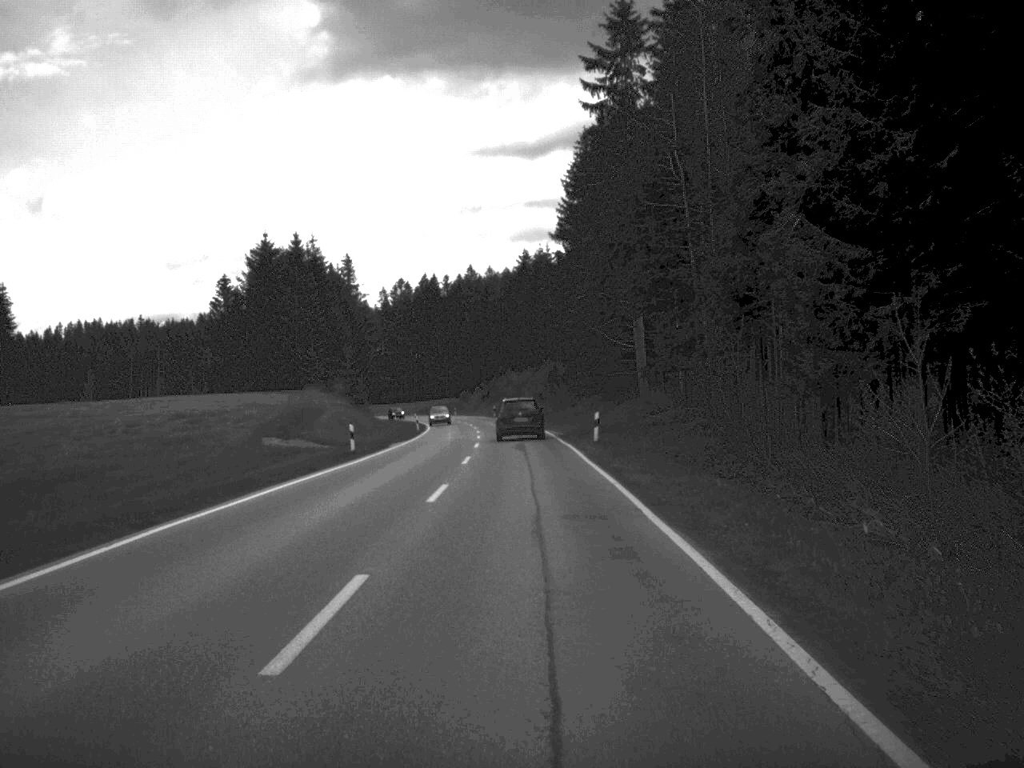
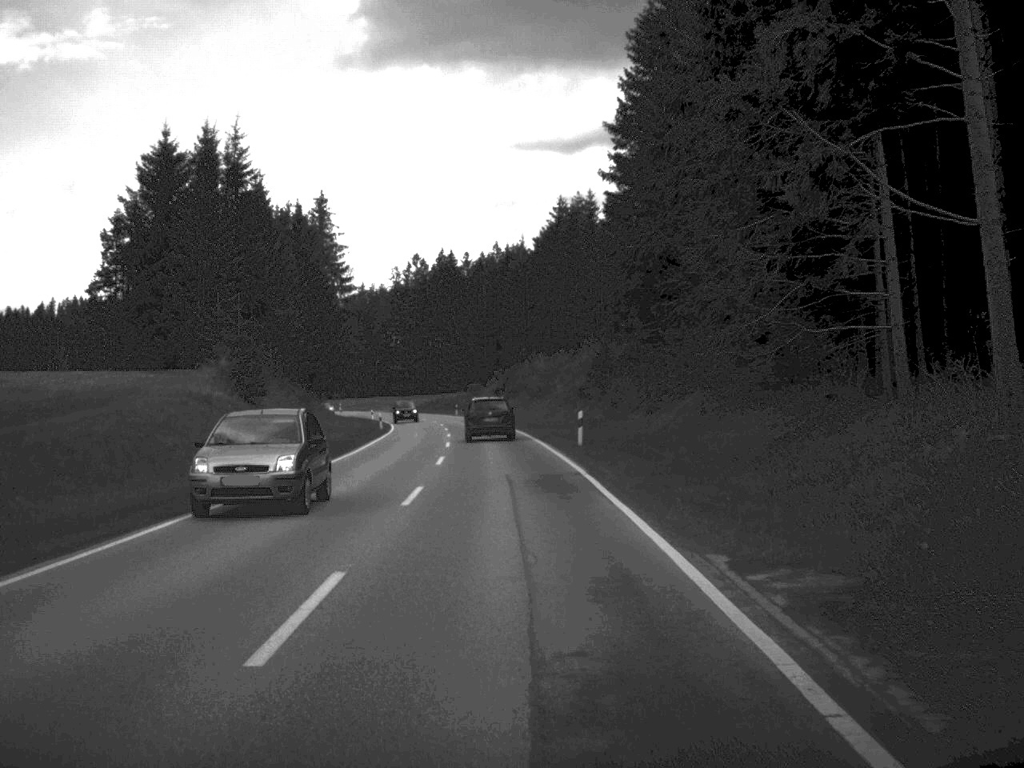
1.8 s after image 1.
(-0.3, +46.4) m; -1°
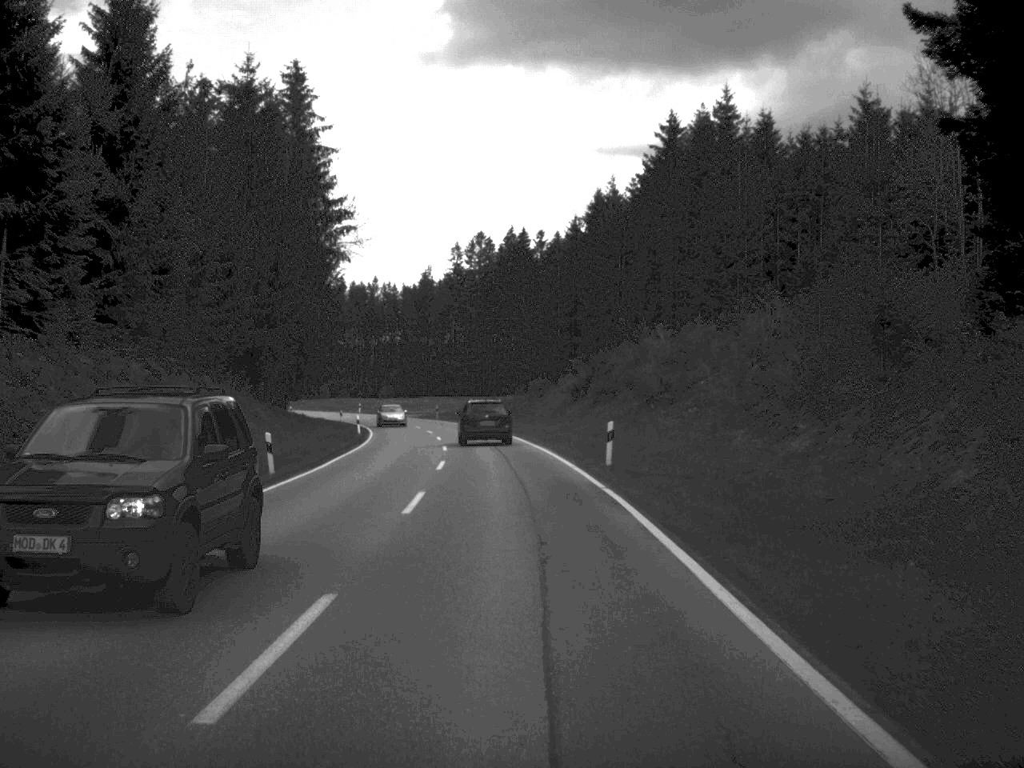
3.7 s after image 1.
(-1.4, +48.5) m; -3°
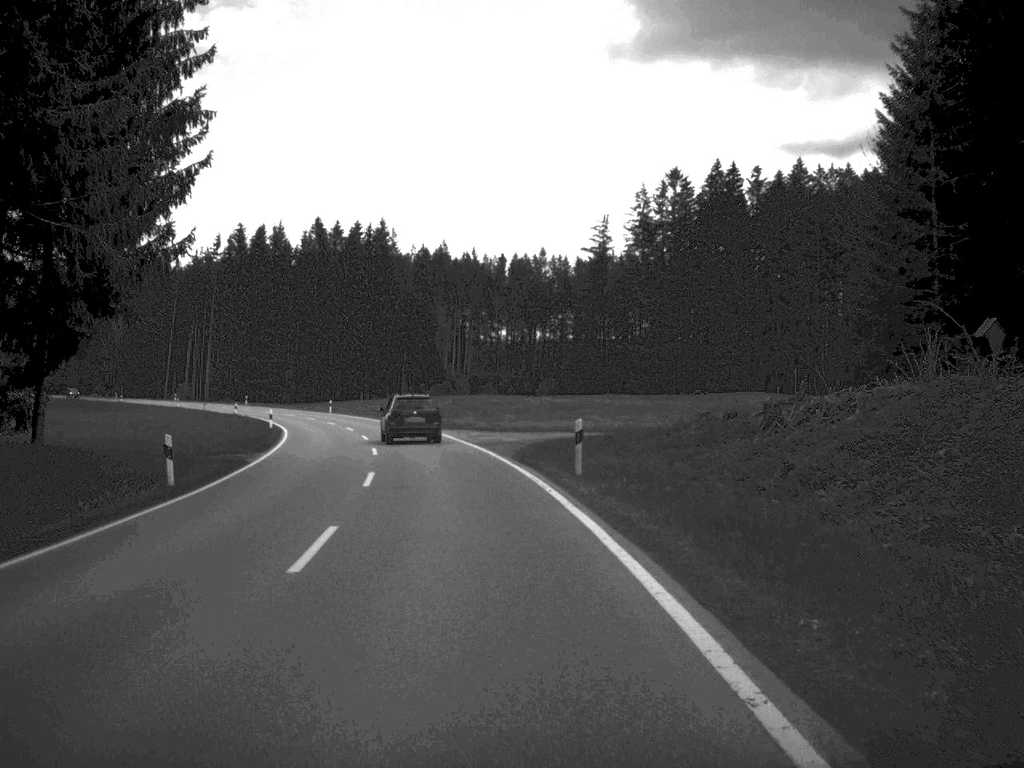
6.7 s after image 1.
(-4.7, +77.3) m; -9°
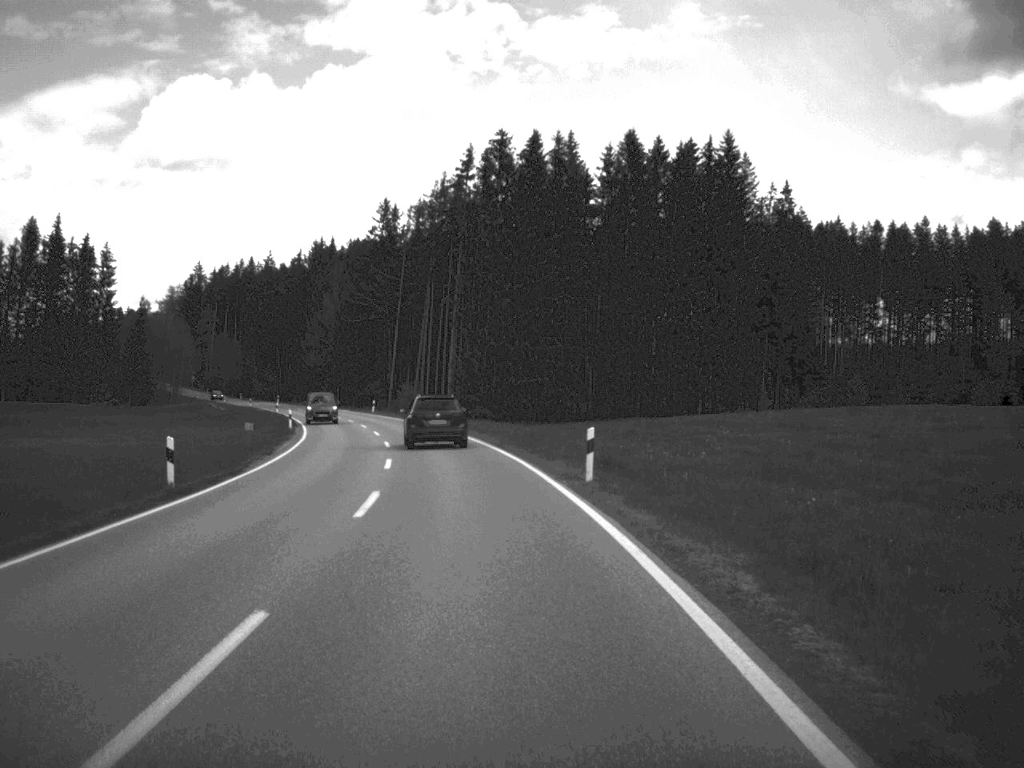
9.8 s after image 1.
(-10.4, +75.9) m; -15°
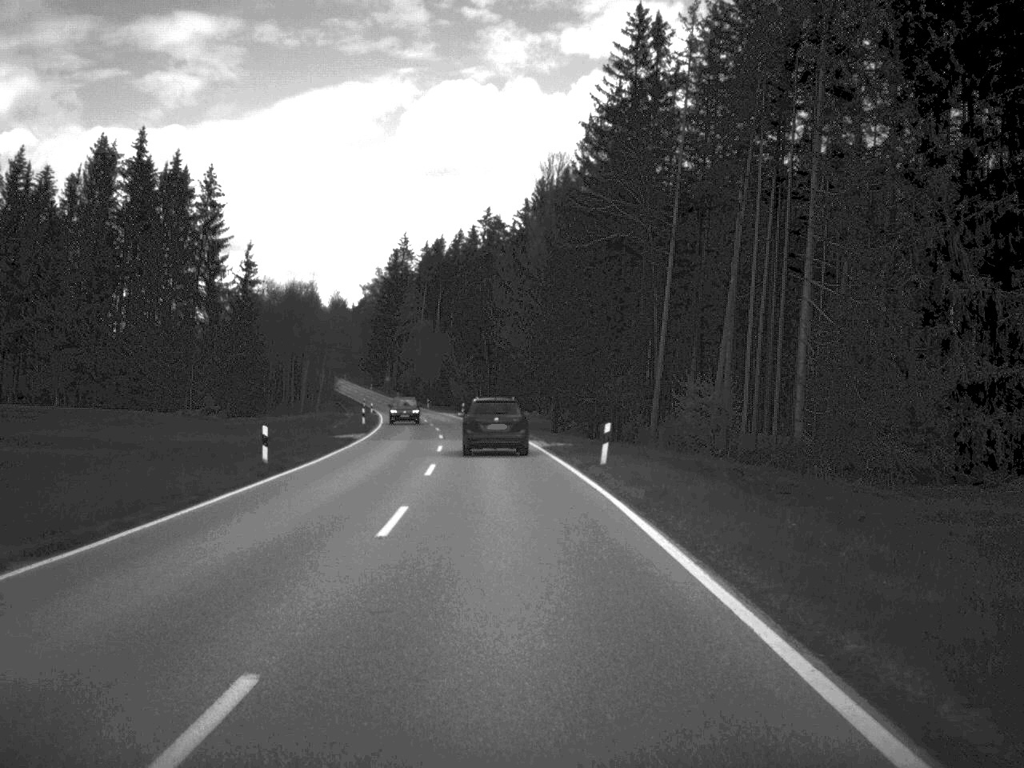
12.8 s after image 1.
(-8.0, +72.3) m; -12°
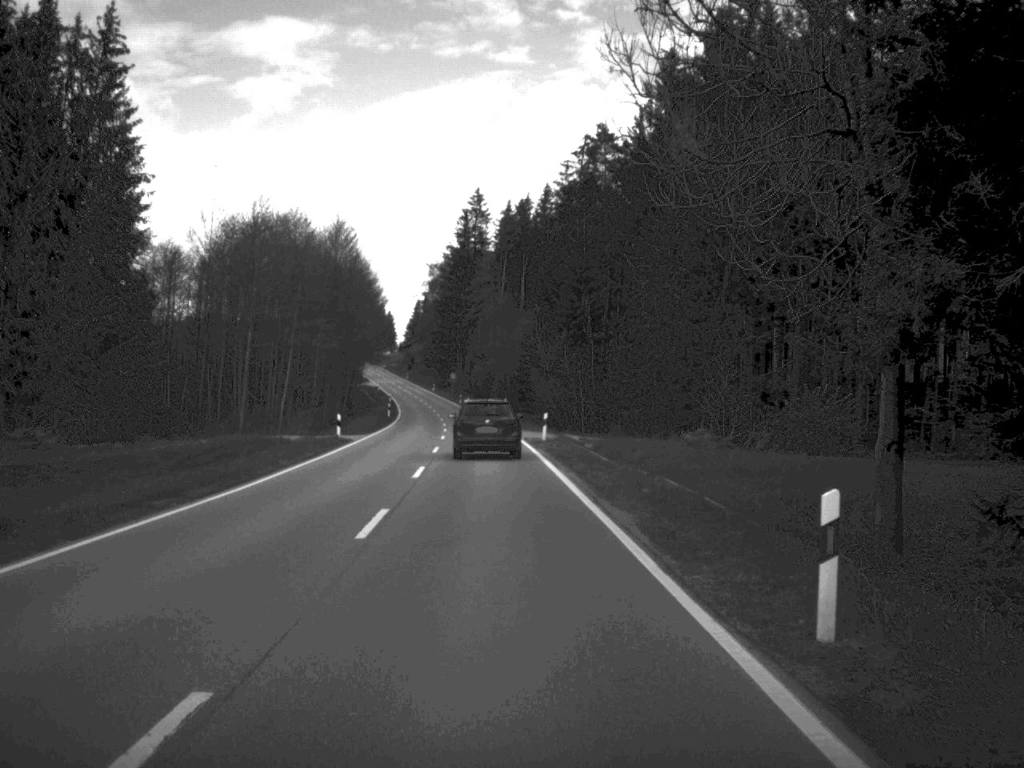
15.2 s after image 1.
(-2.4, +59.6) m; -4°
